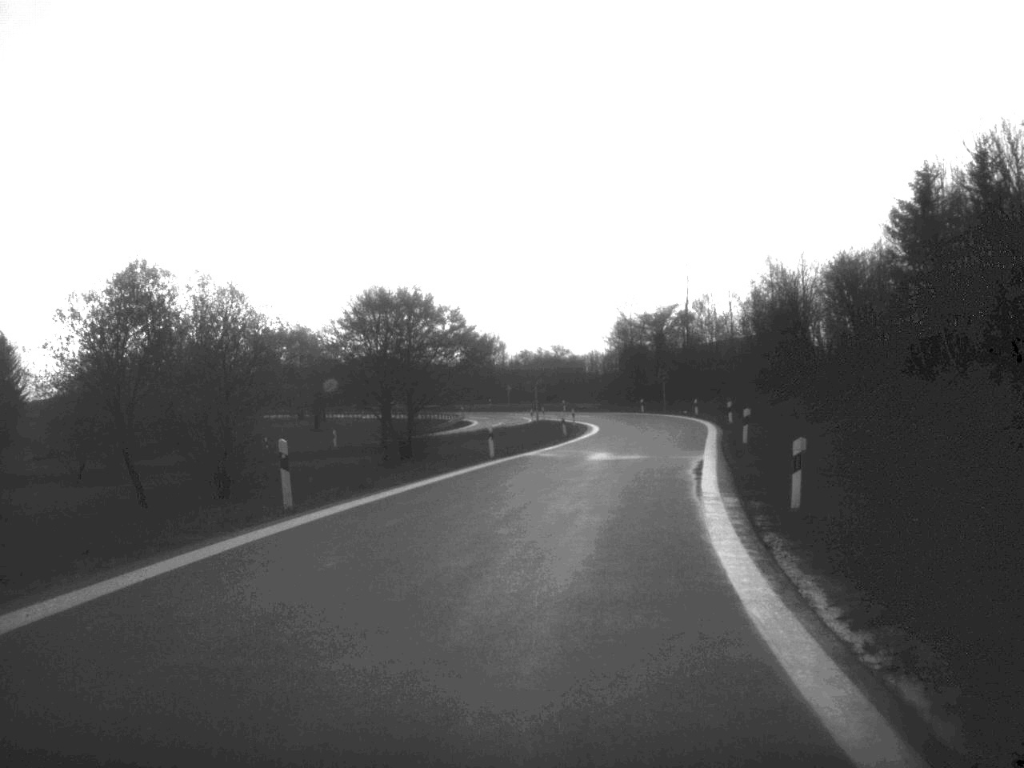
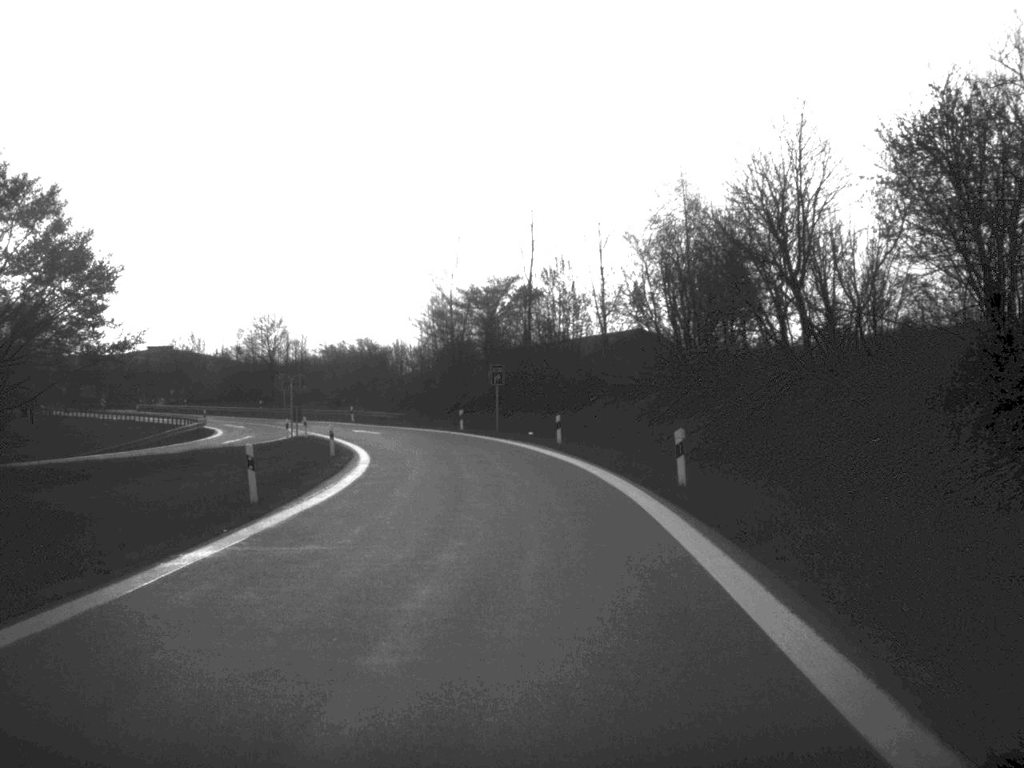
(+3.1, +34.7) m; +7°
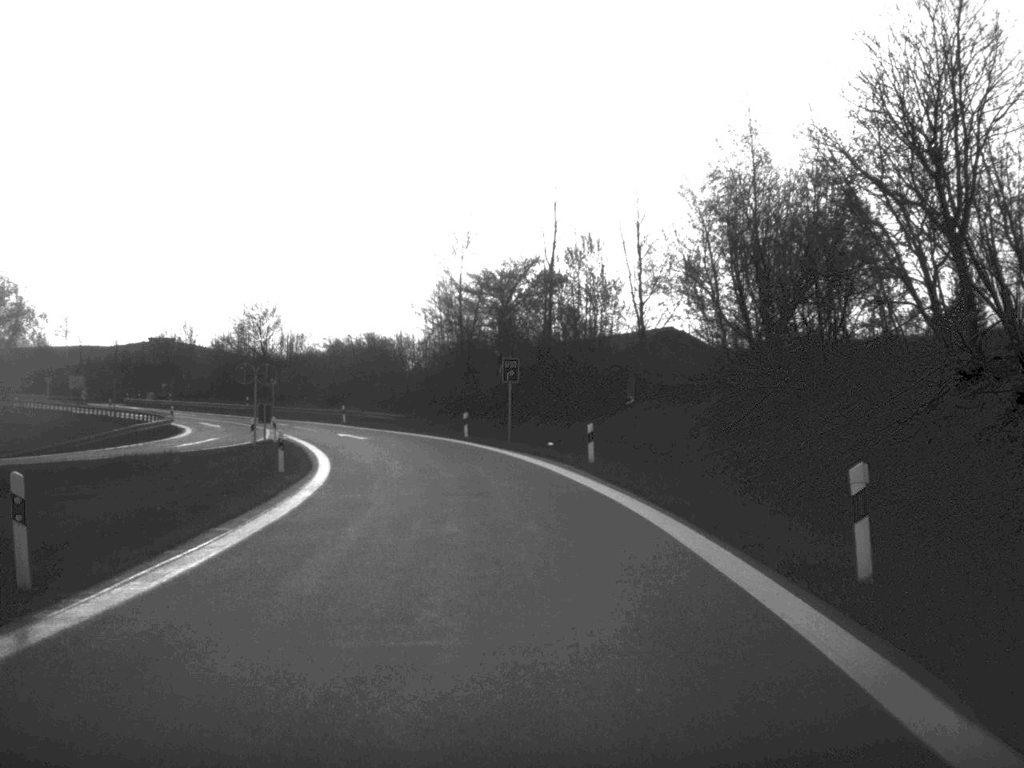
(-0.1, +11.1) m; -1°
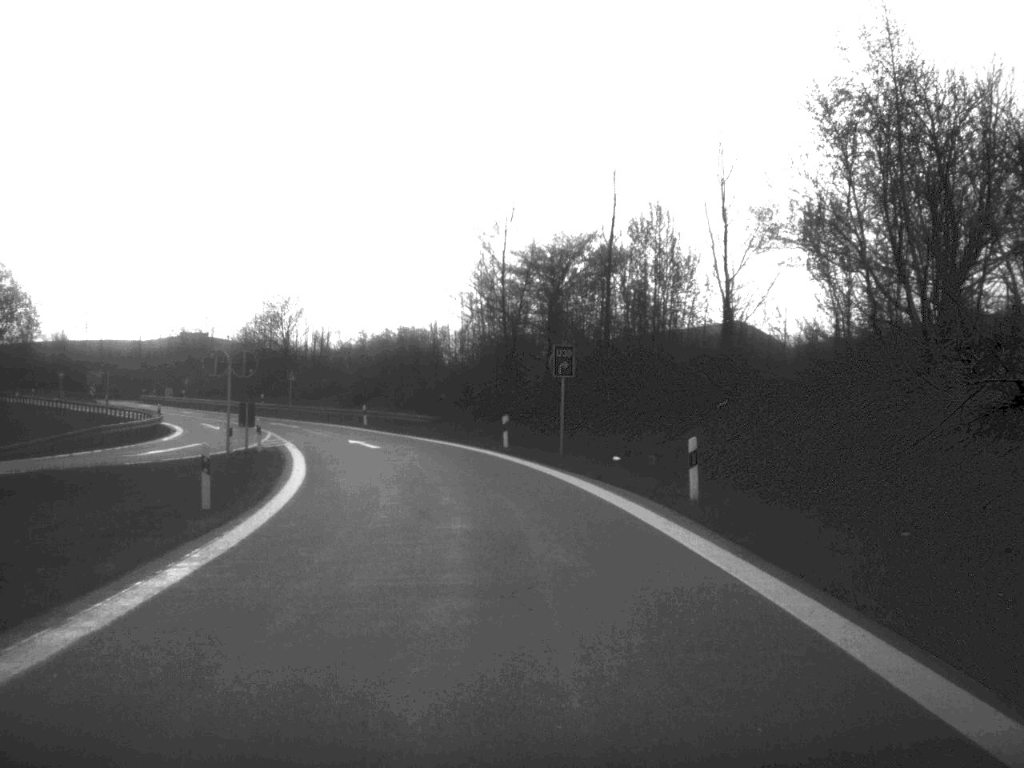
(-0.2, +11.1) m; -2°
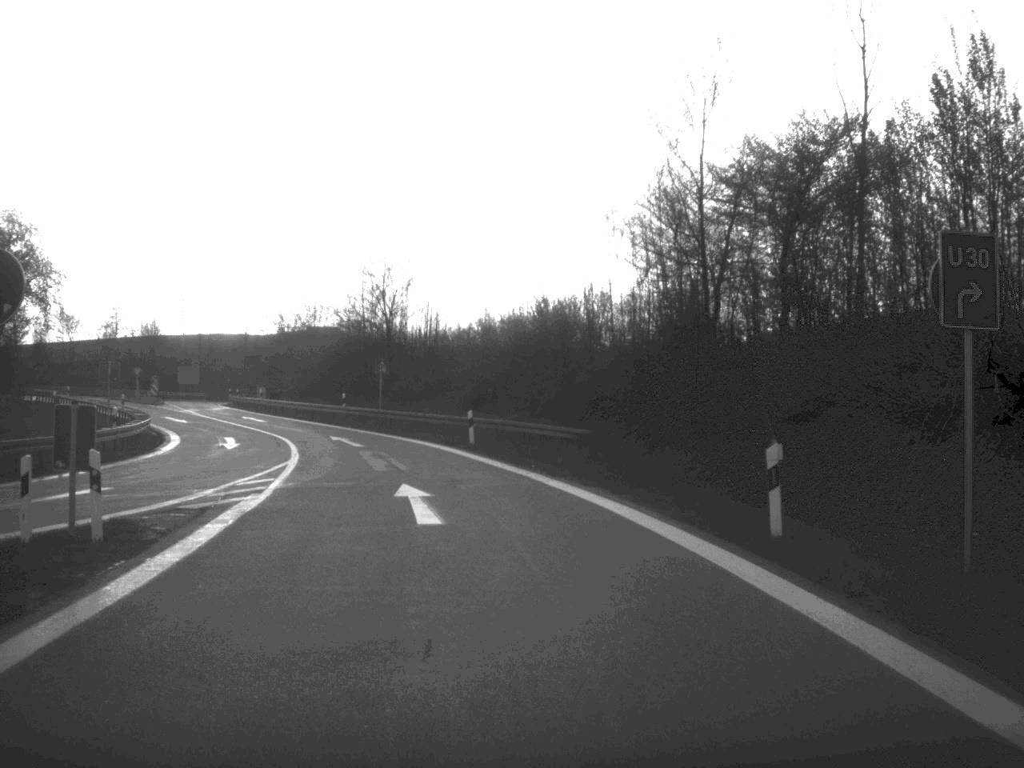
(-1.5, +24.7) m; -7°
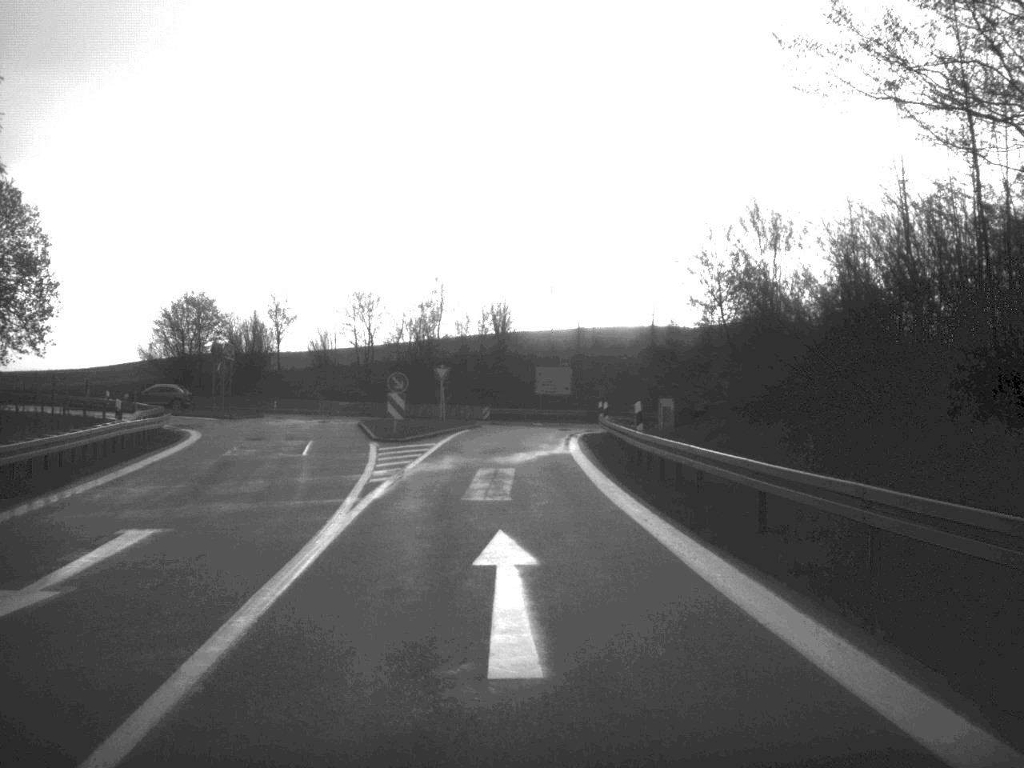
(-9.5, +51.9) m; -19°
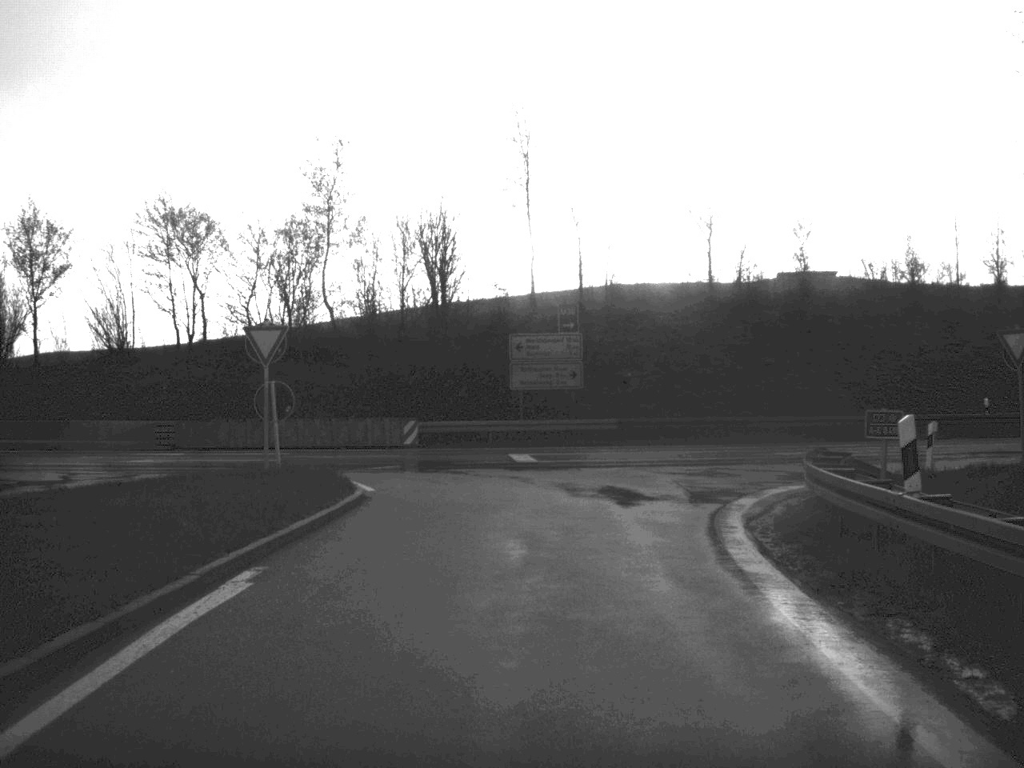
(-0.4, +39.8) m; +2°
